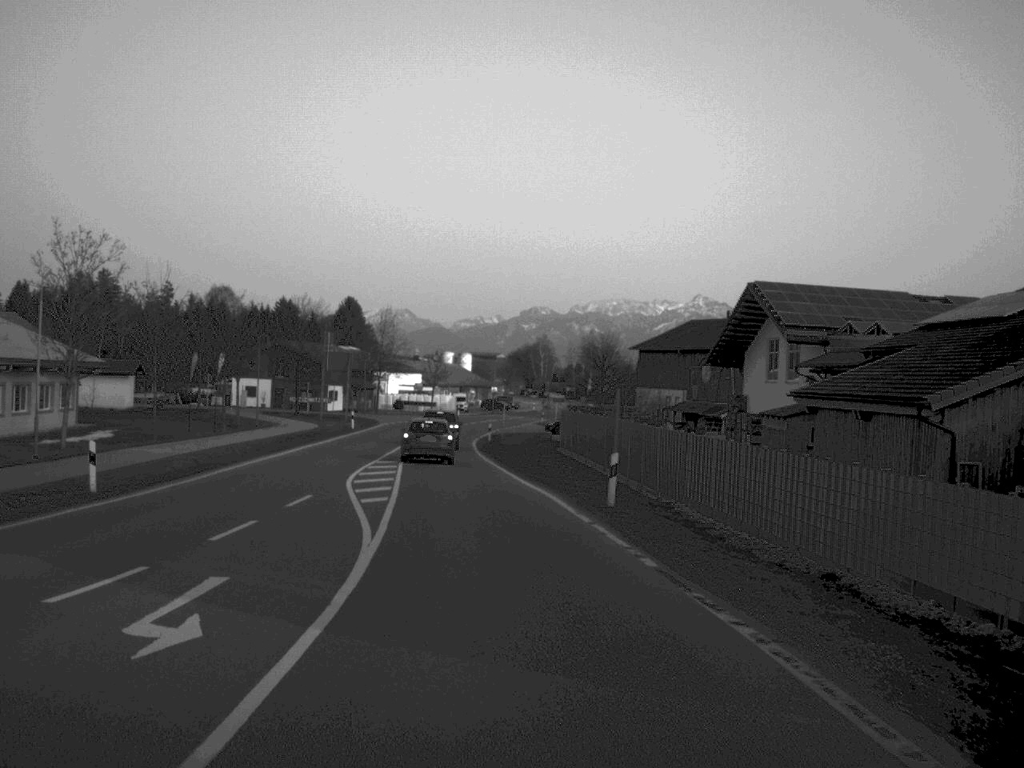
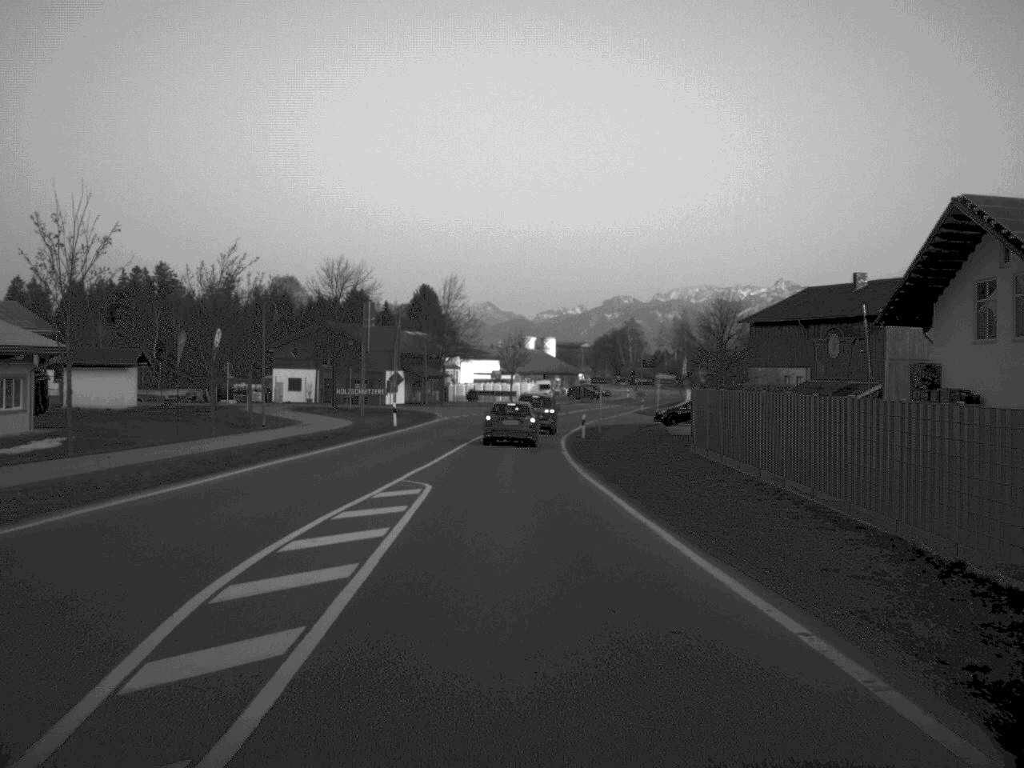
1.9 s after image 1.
(-0.8, +20.1) m; -4°
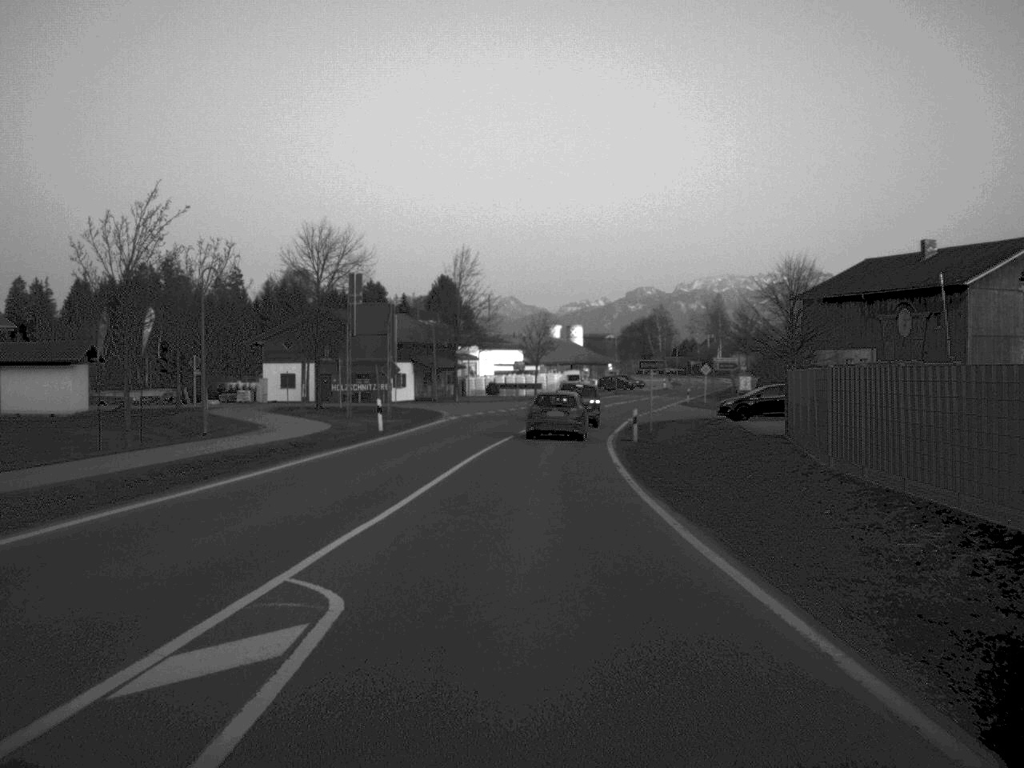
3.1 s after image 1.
(-0.1, +13.9) m; -1°
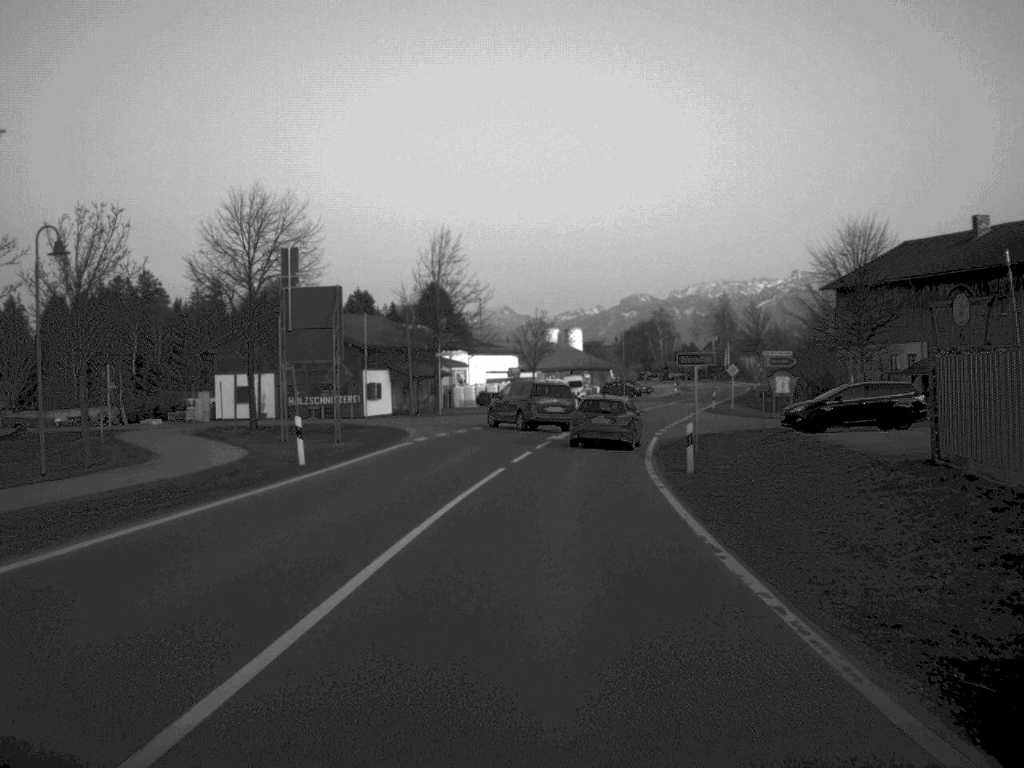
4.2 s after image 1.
(0.0, +13.7) m; 0°
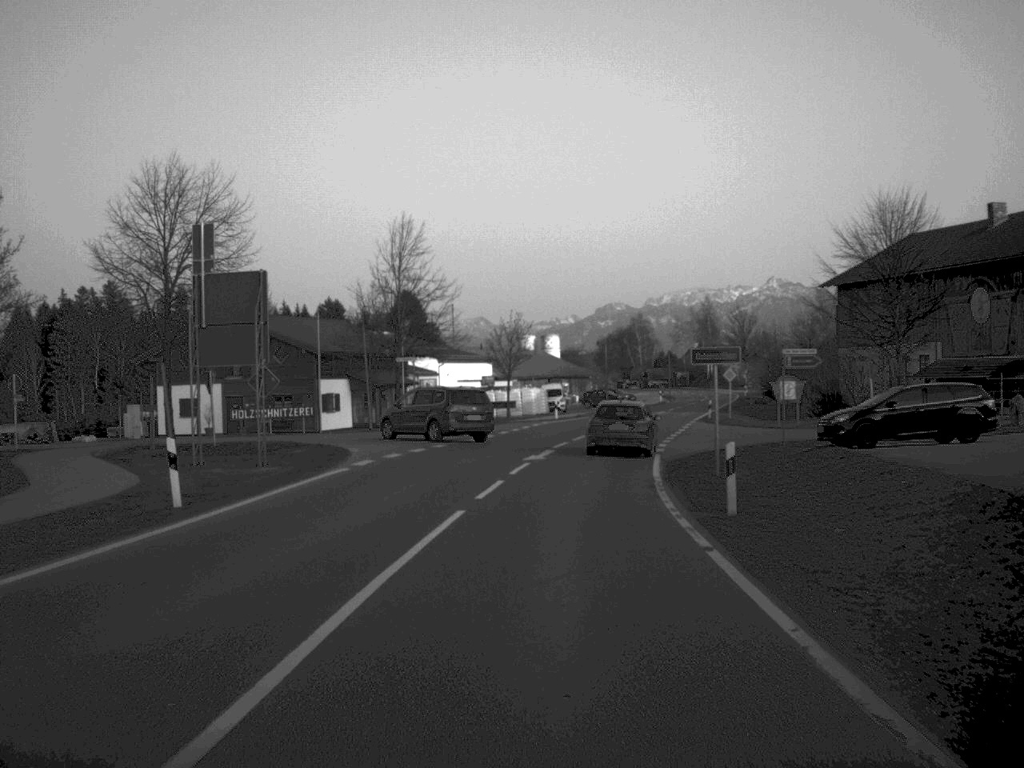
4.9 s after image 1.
(+0.1, +7.9) m; +1°
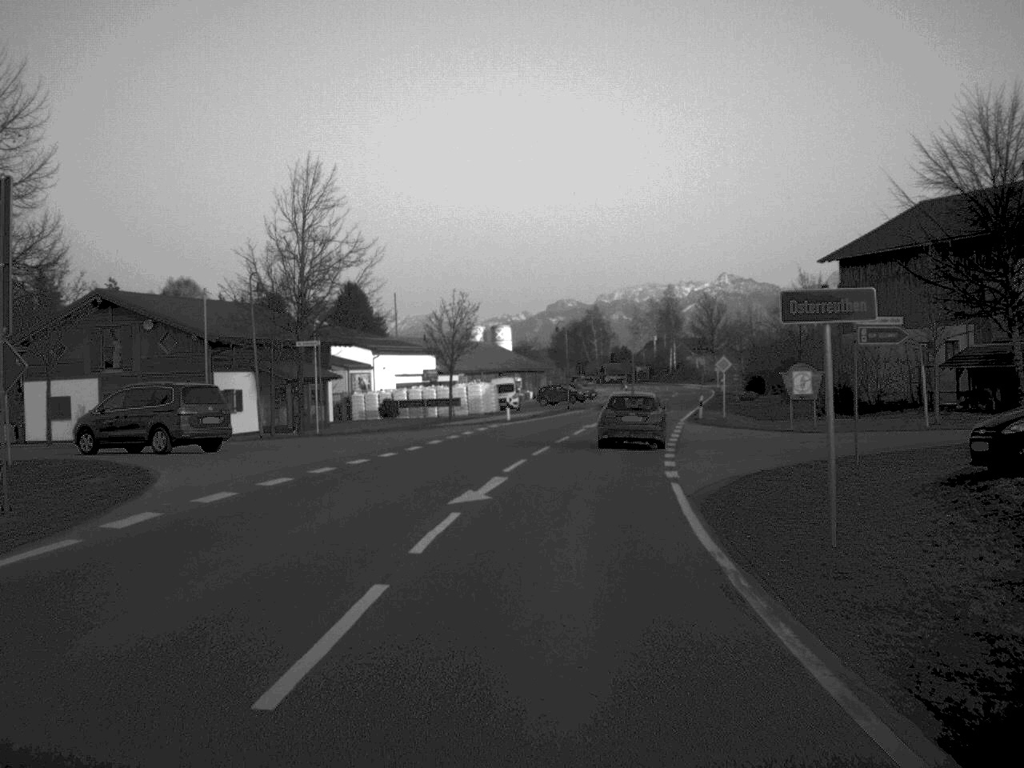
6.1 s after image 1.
(+0.3, +13.7) m; +2°
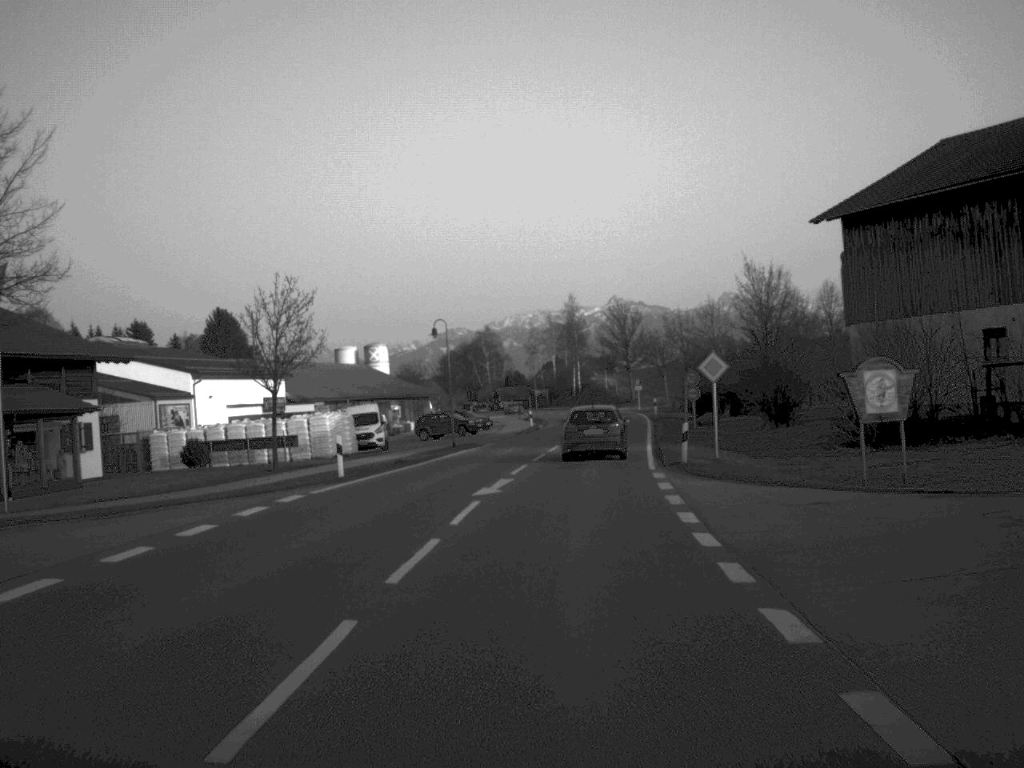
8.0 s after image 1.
(+1.0, +23.8) m; +5°
